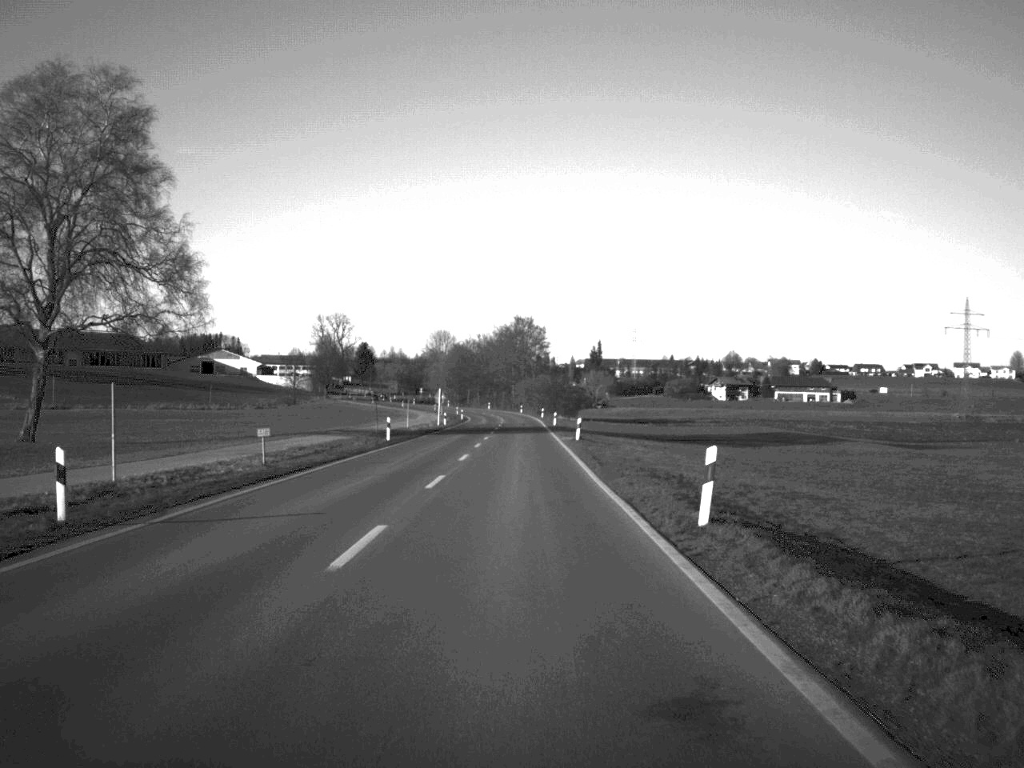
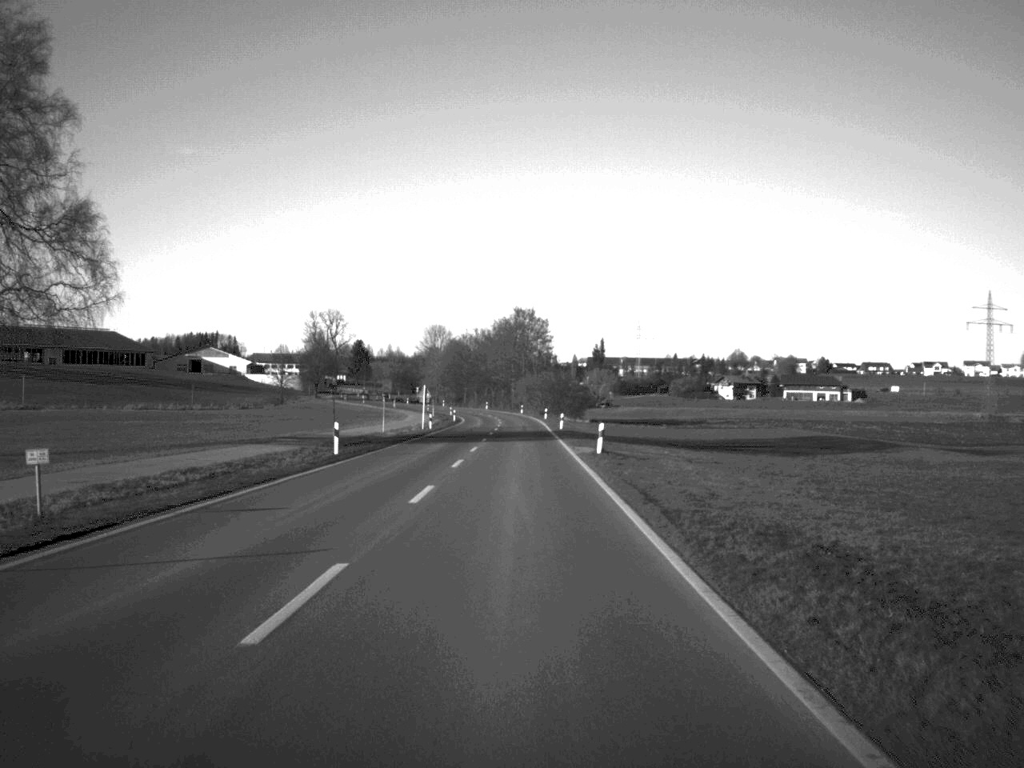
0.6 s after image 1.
(0.0, +15.7) m; 0°
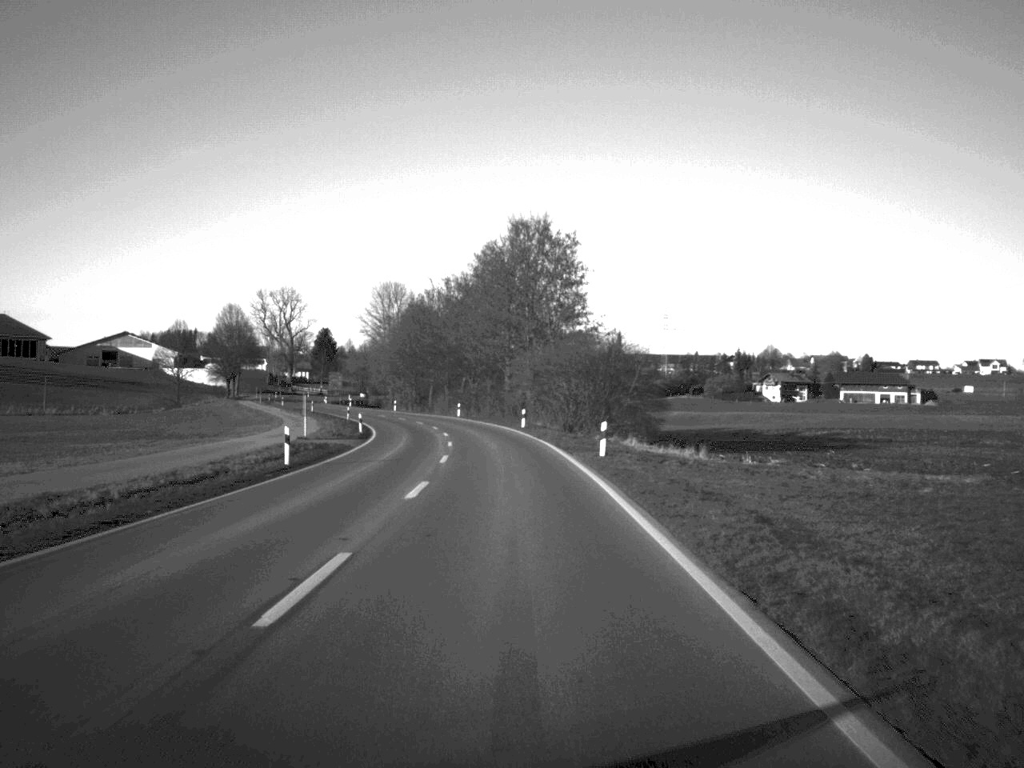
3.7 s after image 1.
(-0.2, +82.9) m; 0°
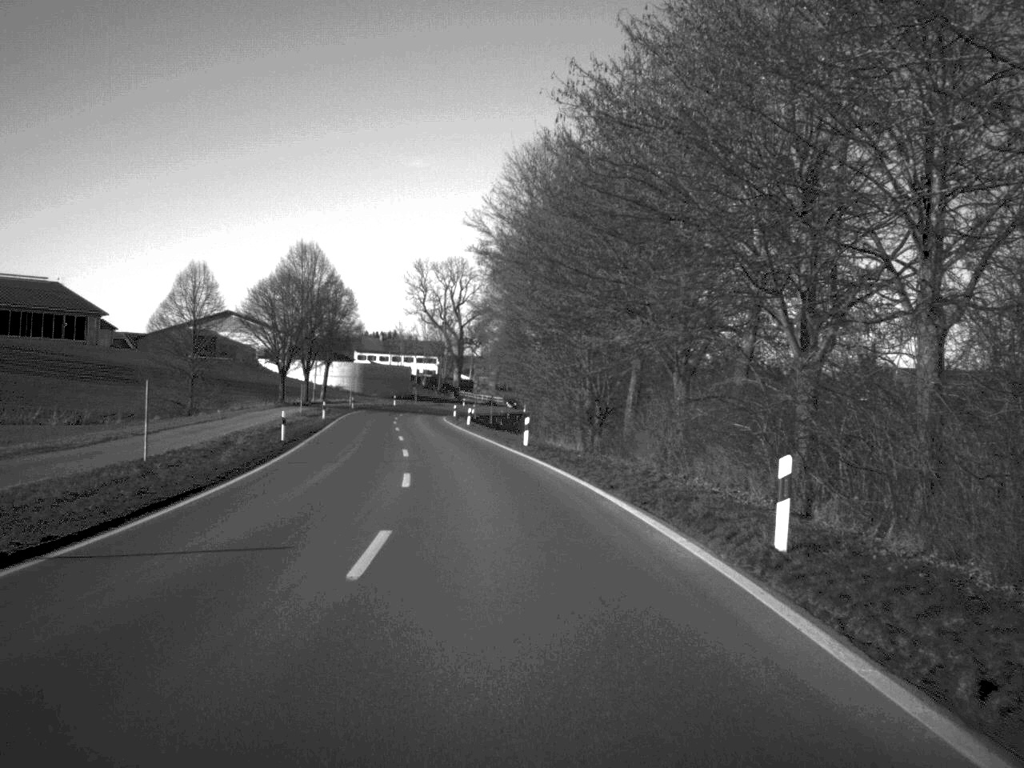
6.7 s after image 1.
(-5.5, +82.1) m; -10°
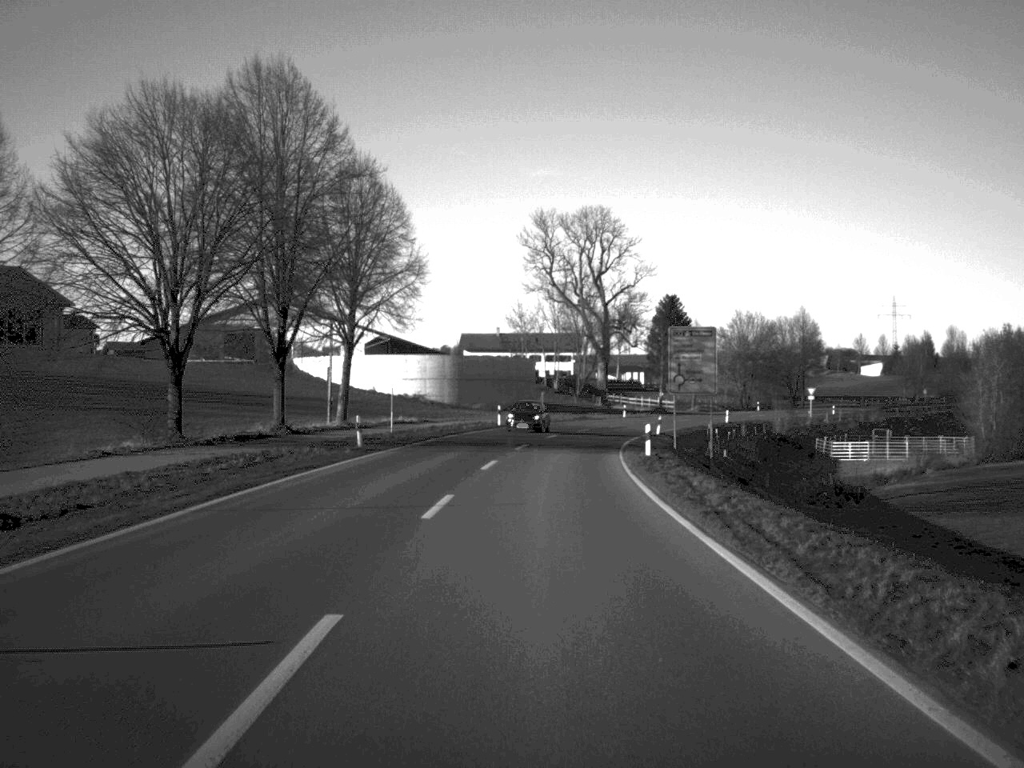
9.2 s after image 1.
(-5.3, +66.5) m; -6°
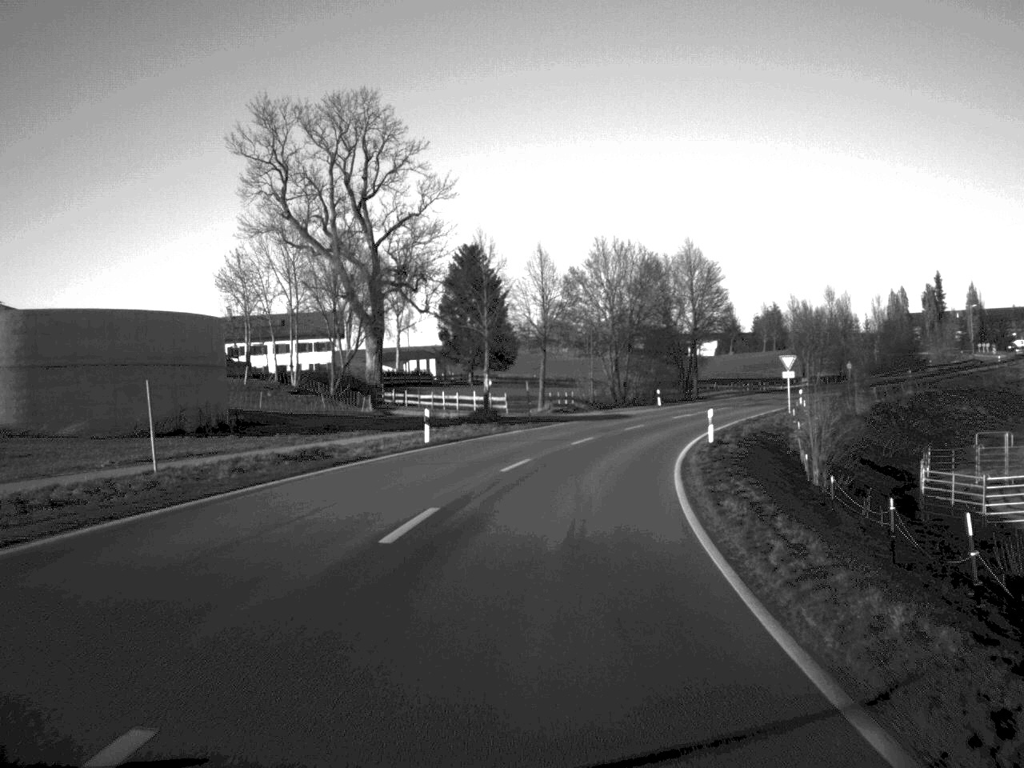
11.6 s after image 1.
(+4.1, +62.8) m; +10°
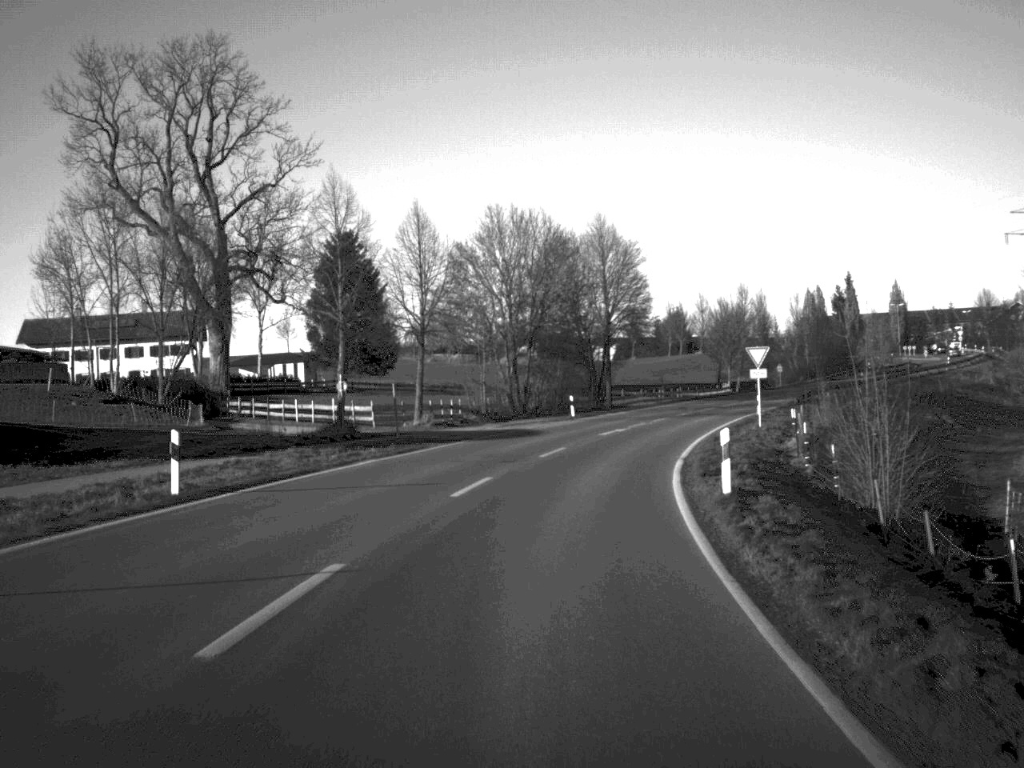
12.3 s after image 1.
(+0.8, +17.8) m; +5°
